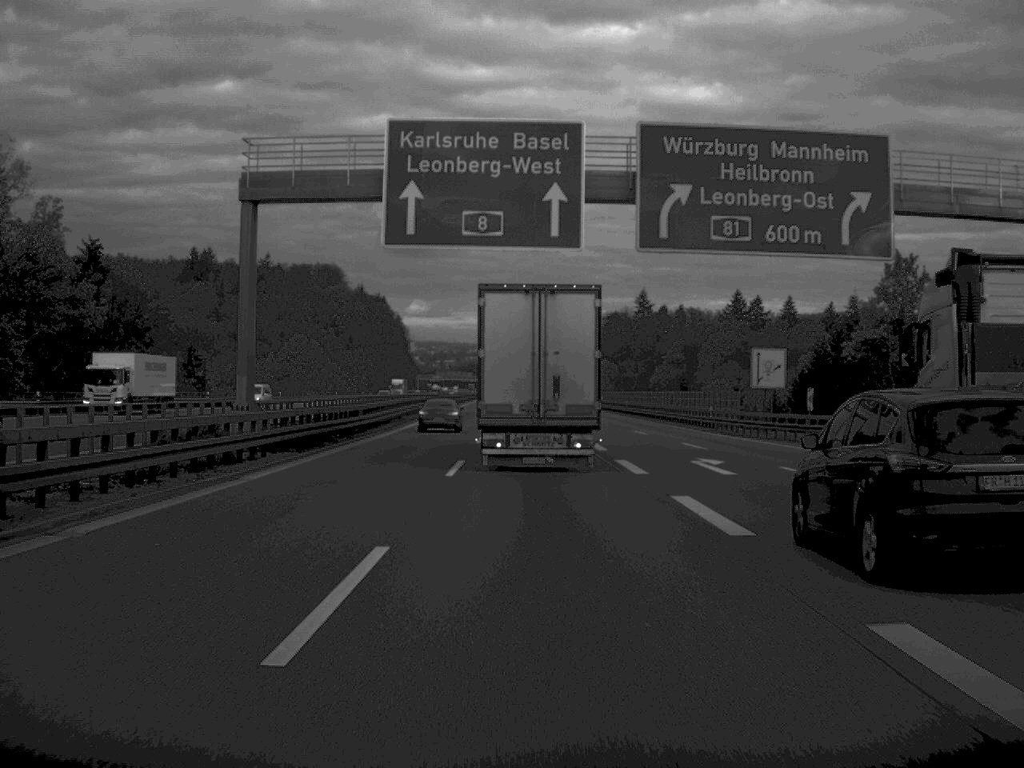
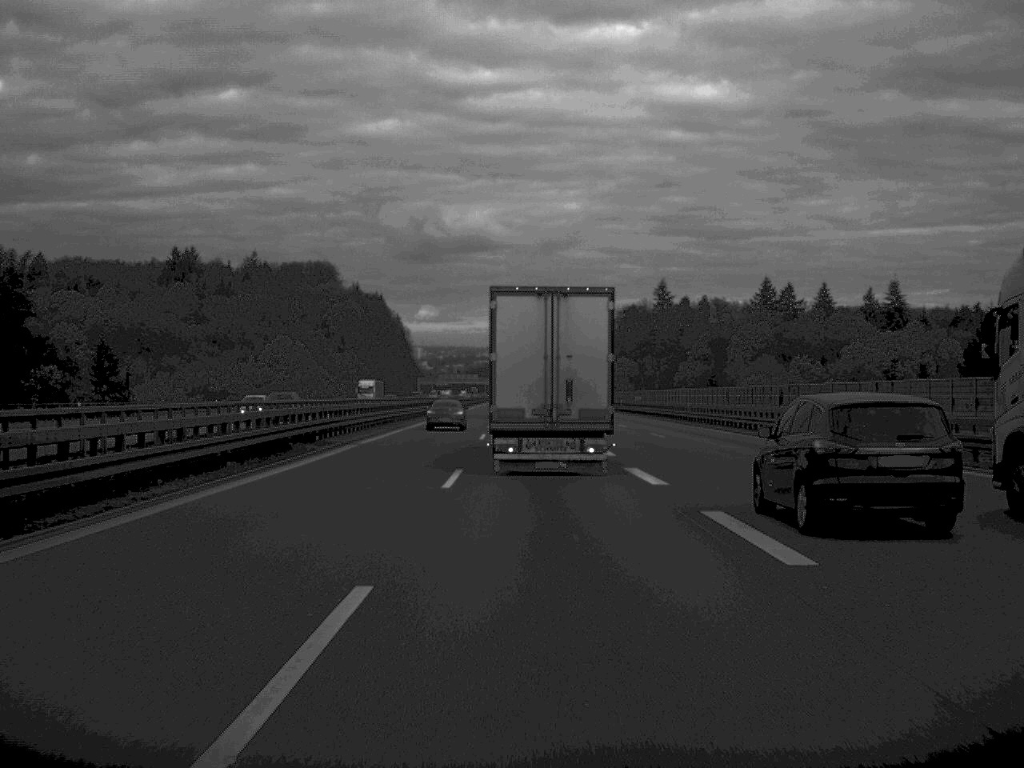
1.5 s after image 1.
(-0.2, +38.5) m; 0°
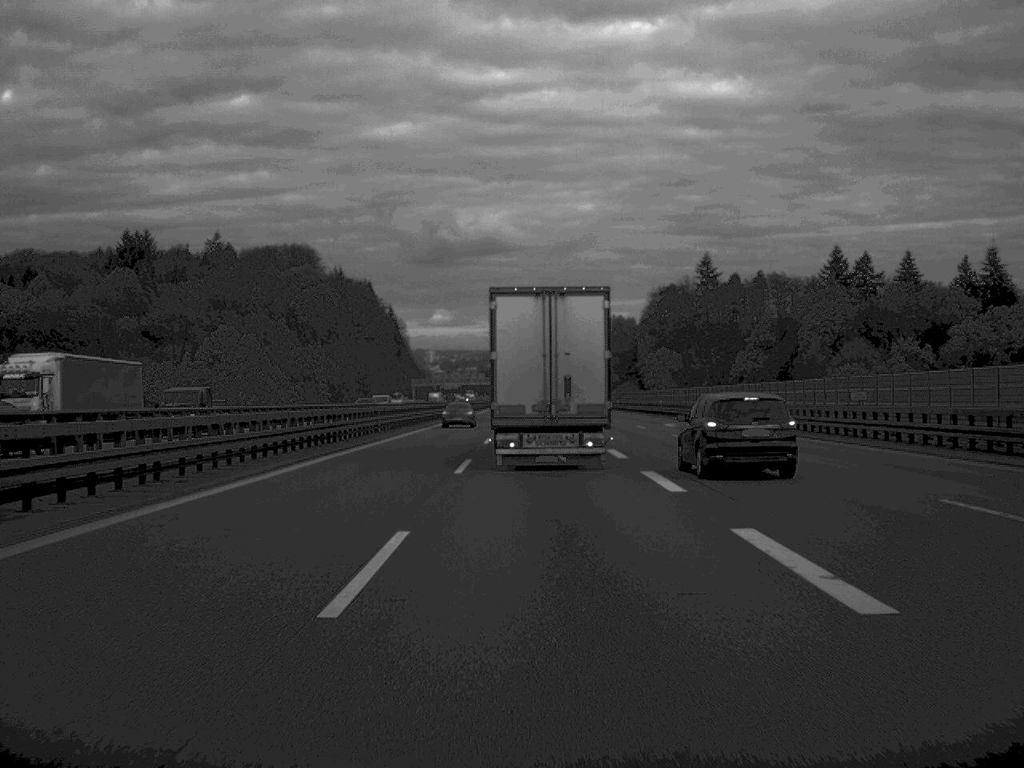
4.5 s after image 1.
(-0.6, +74.9) m; -1°
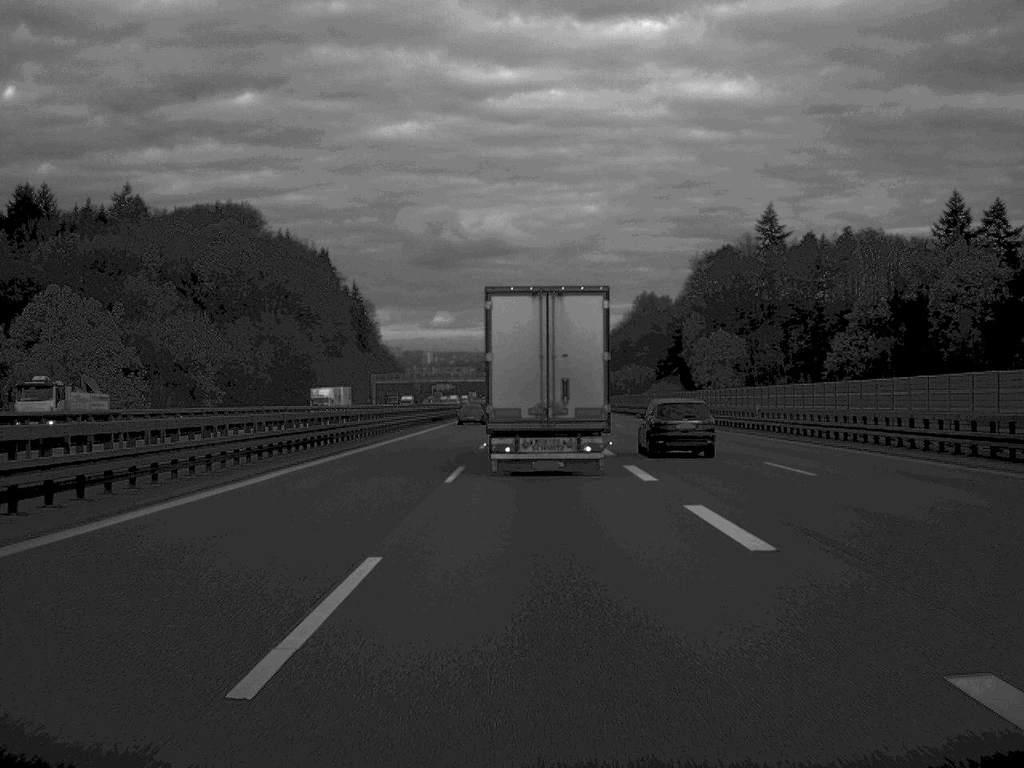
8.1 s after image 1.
(0.0, +91.8) m; 0°
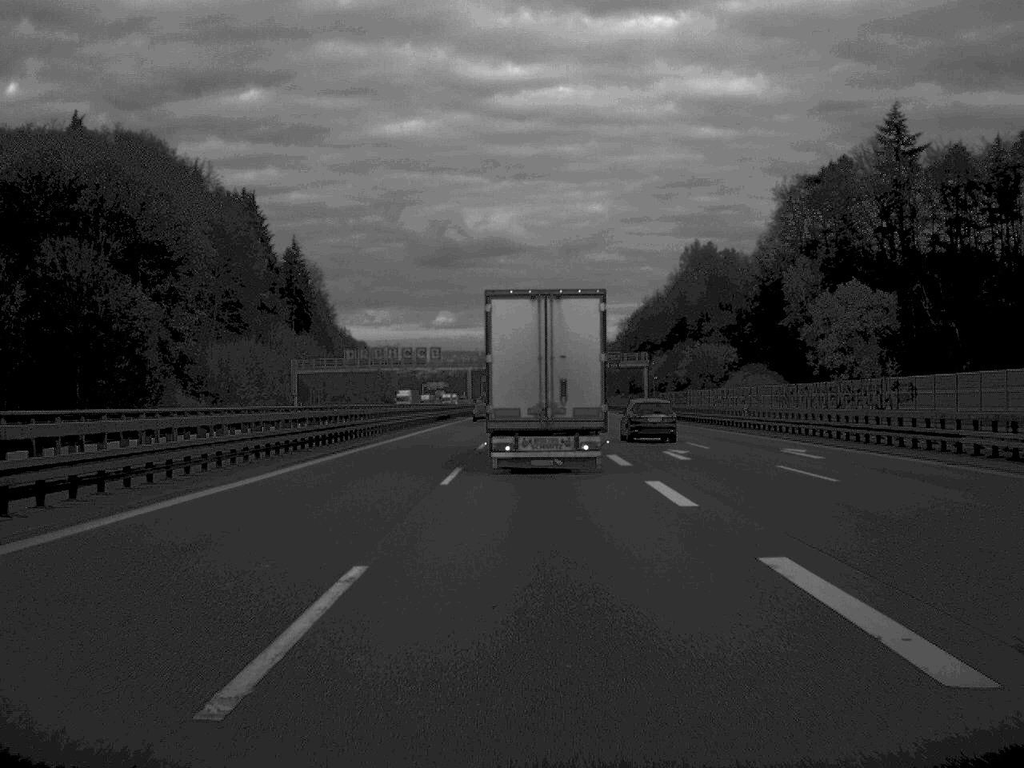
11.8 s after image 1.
(+0.1, +90.3) m; 0°
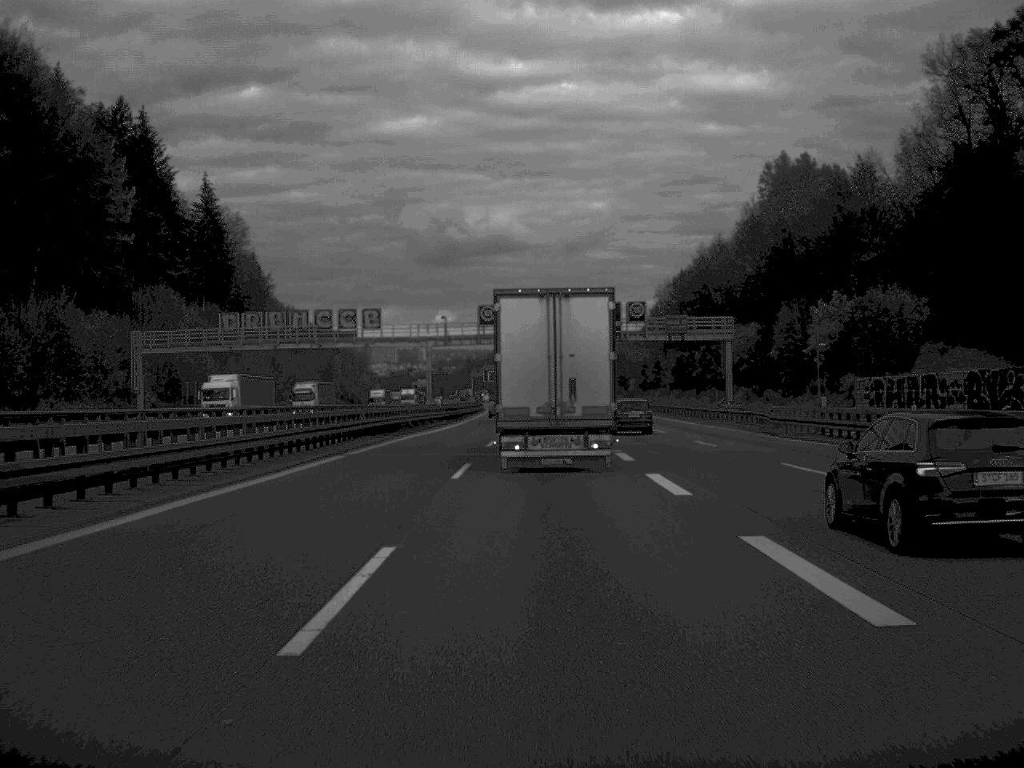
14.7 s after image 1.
(0.0, +70.3) m; 0°
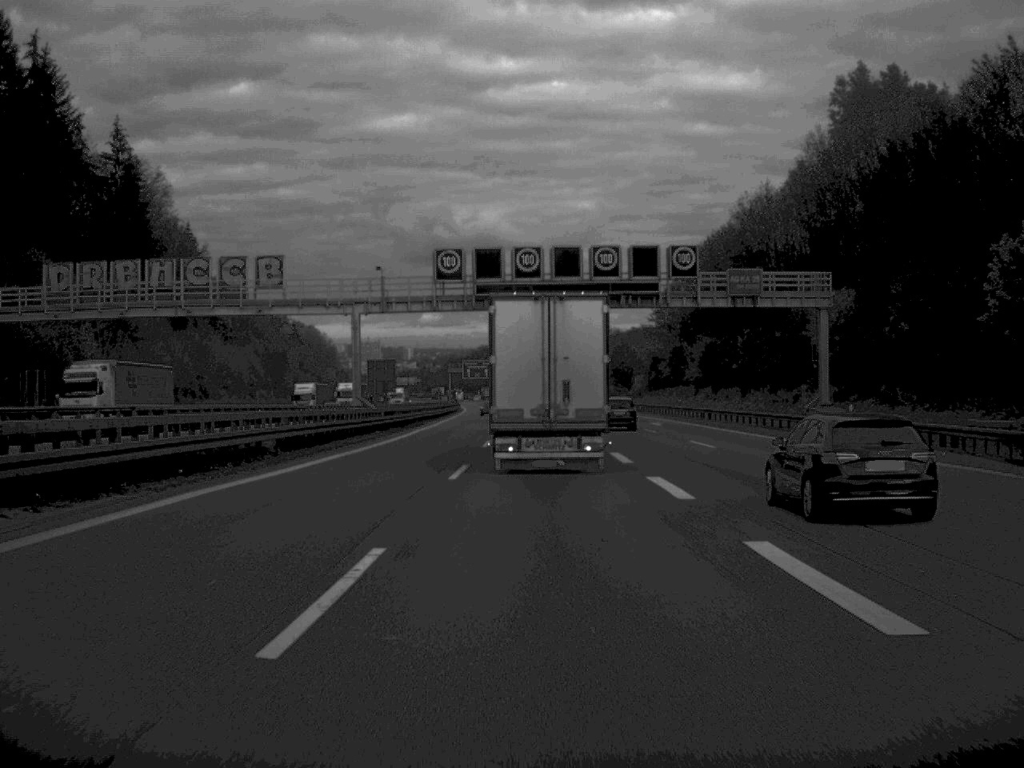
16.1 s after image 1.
(+0.2, +35.9) m; +1°
